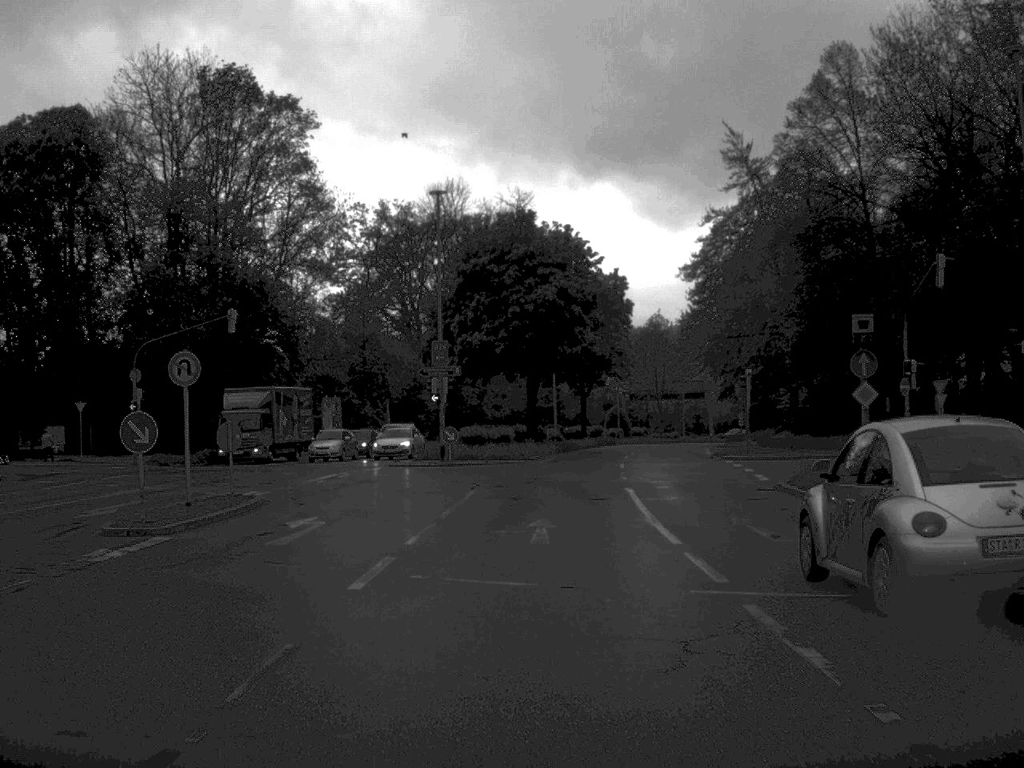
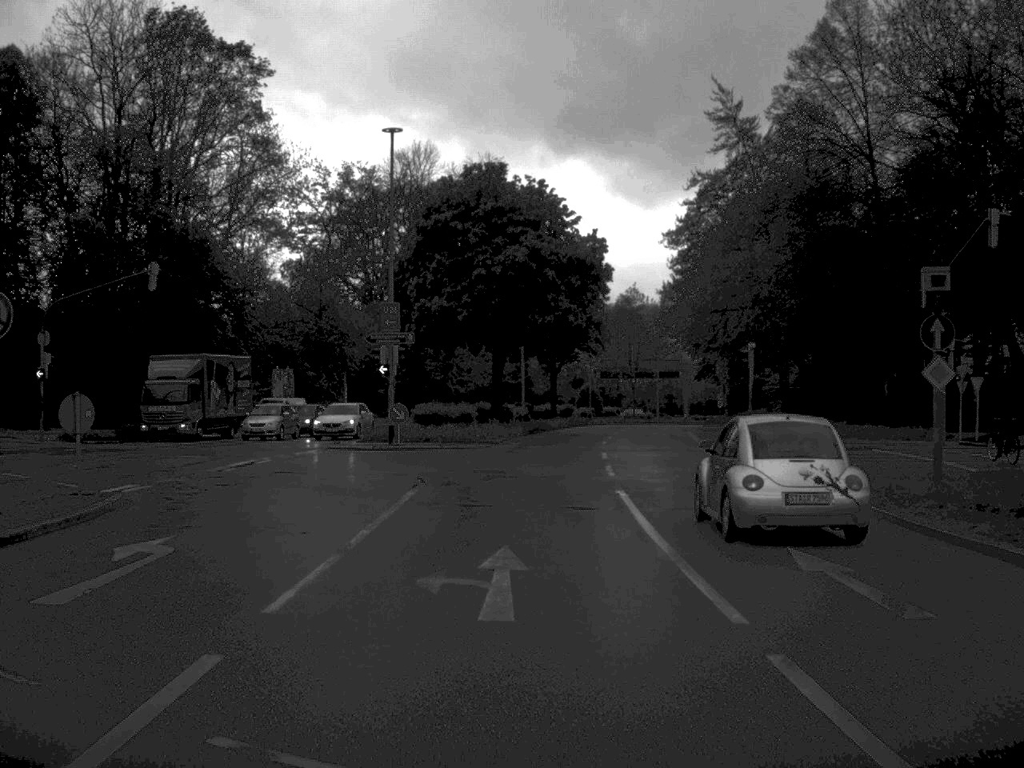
(+0.1, +7.0) m; +1°
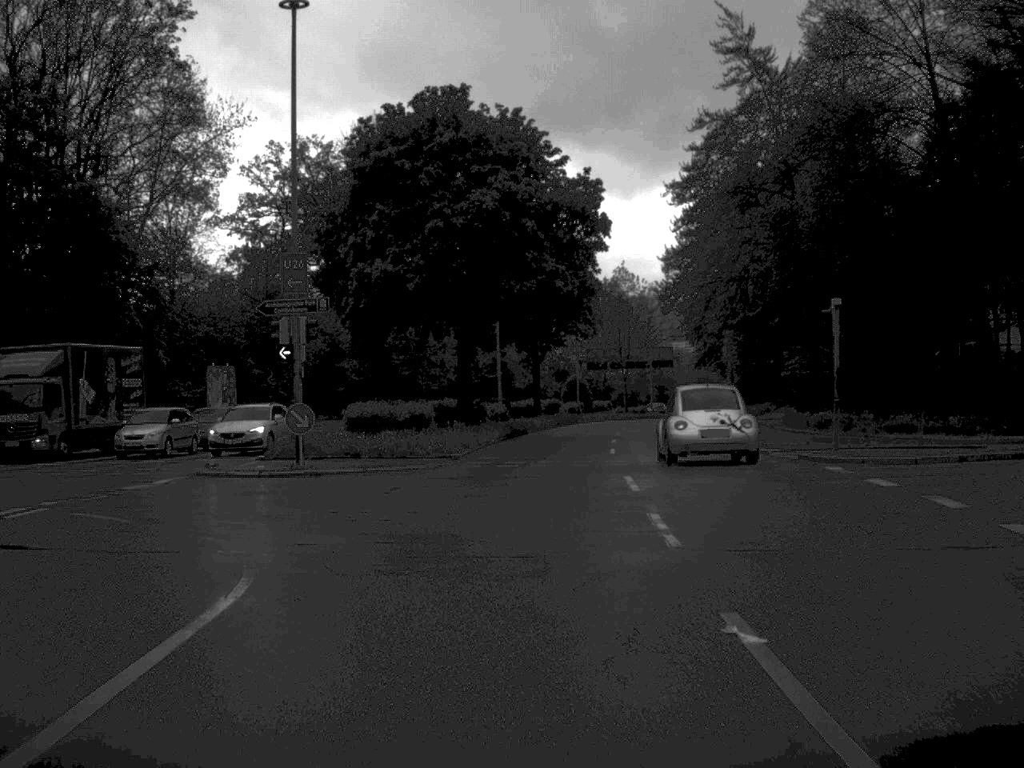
(+0.1, +13.7) m; +1°
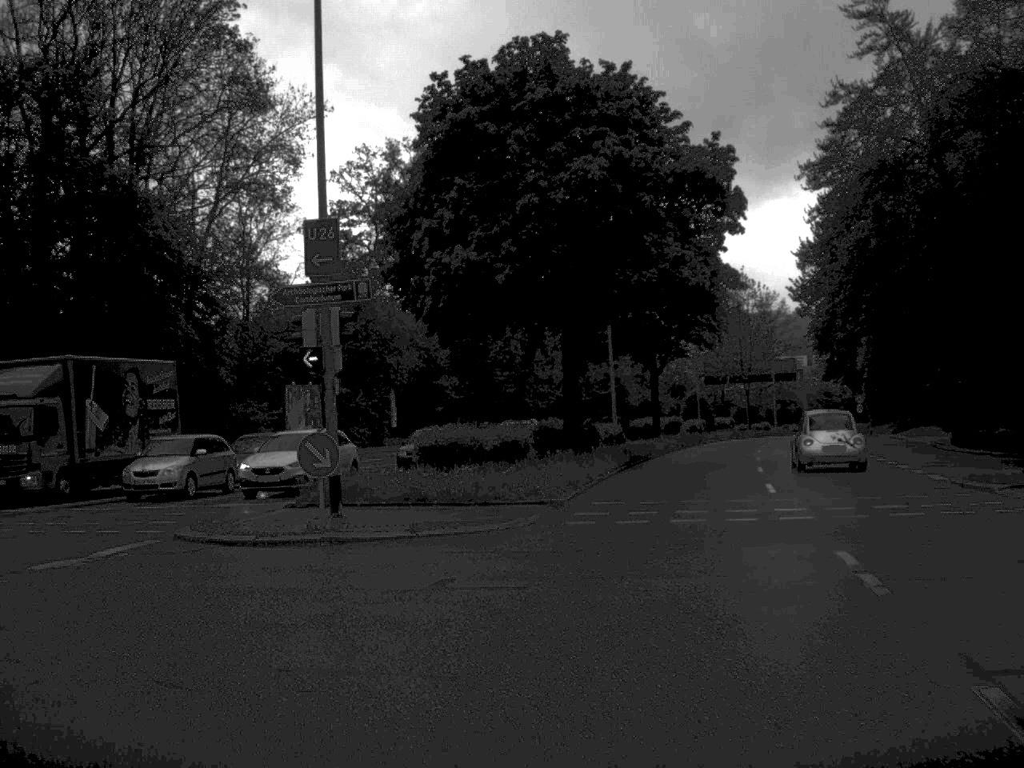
(-0.2, +8.4) m; -5°
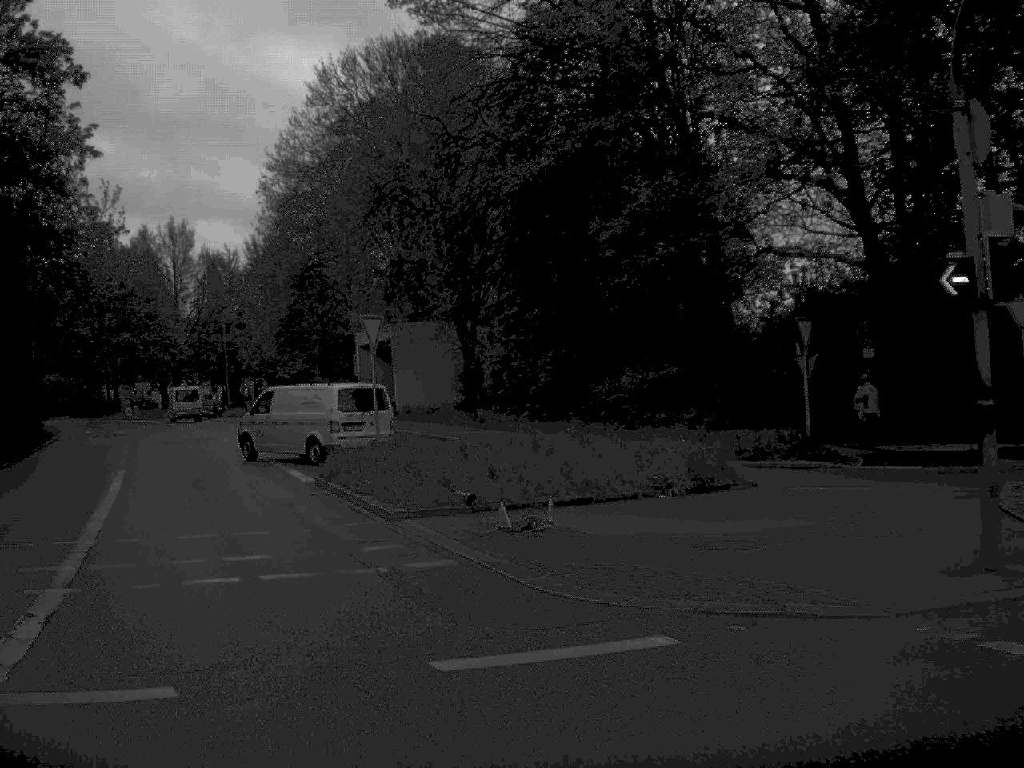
(-7.6, +14.5) m; -59°
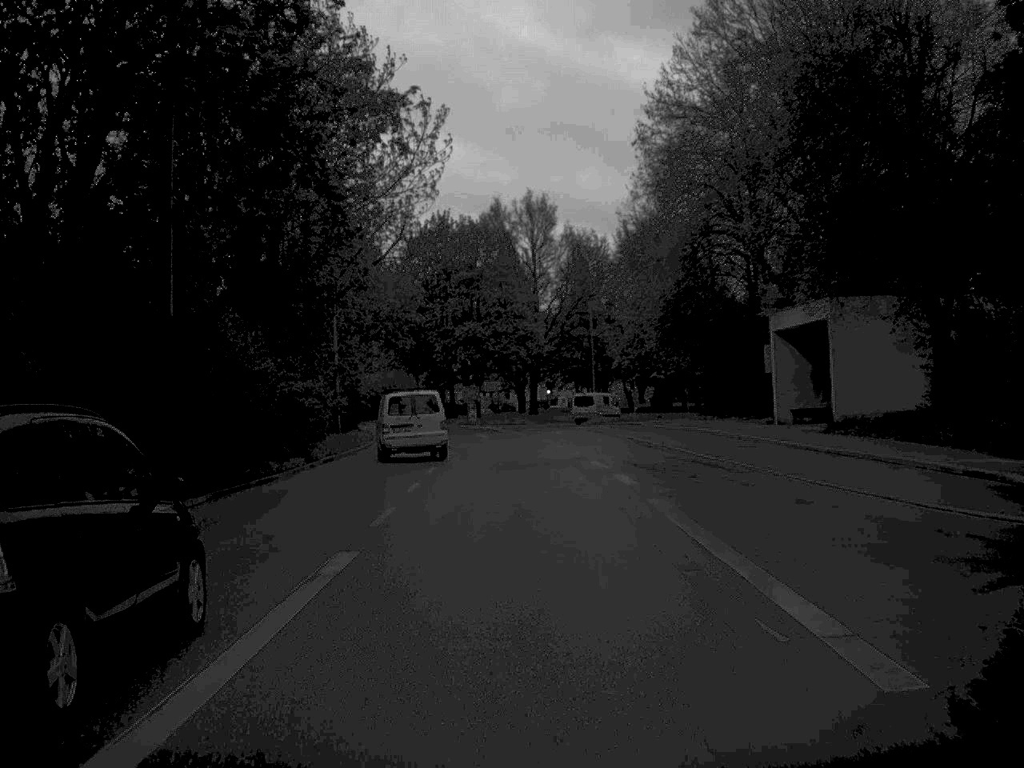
(-3.7, +17.5) m; -16°
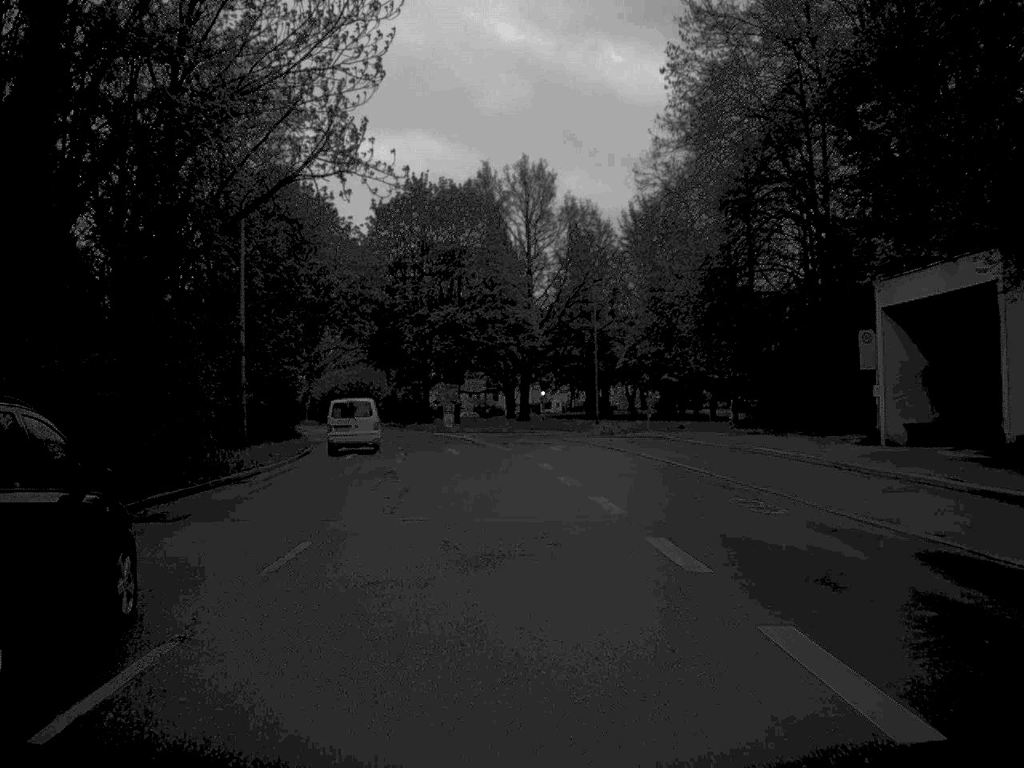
(+0.1, +17.0) m; 0°
